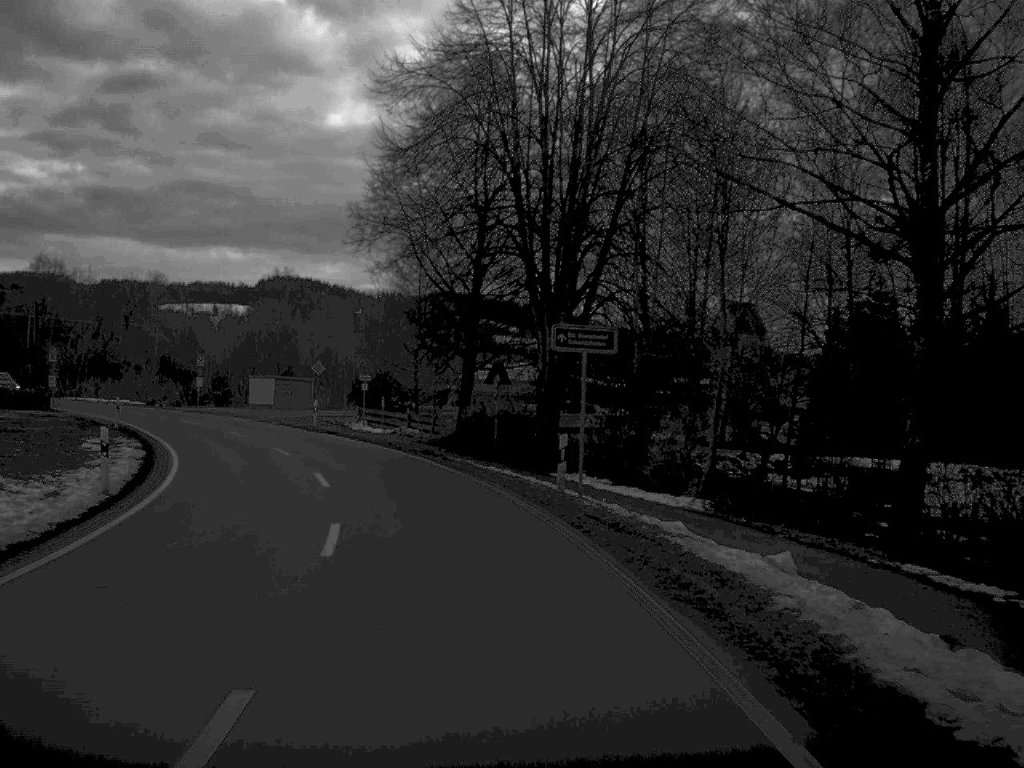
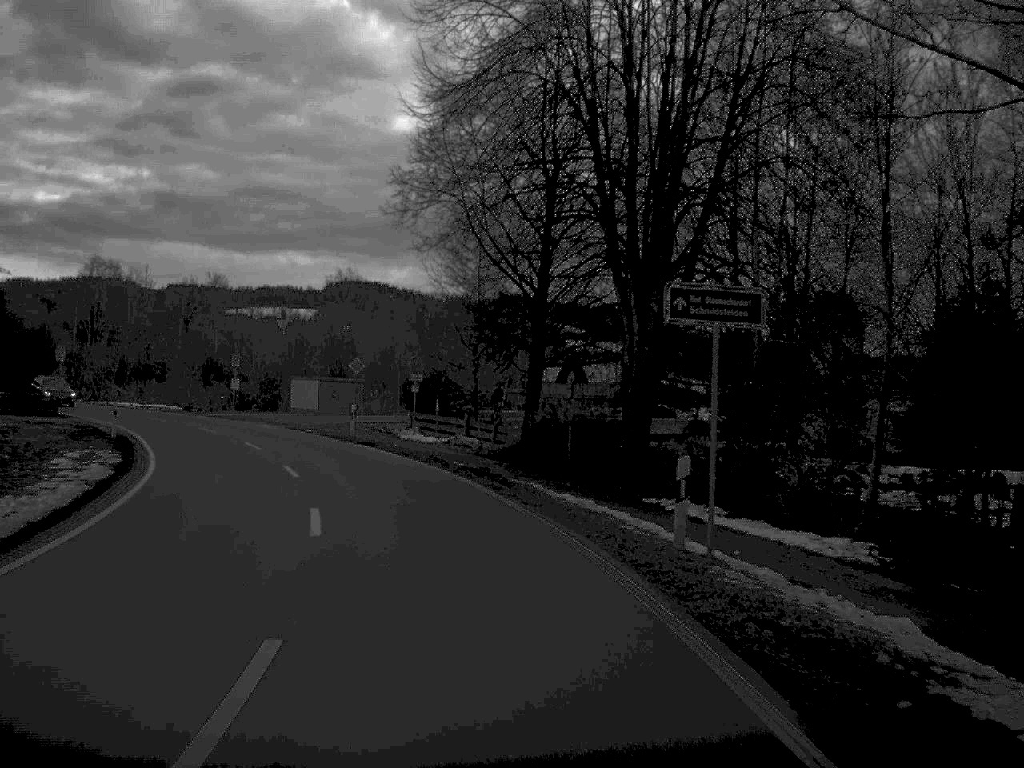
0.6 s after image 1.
(-0.2, +7.7) m; -3°
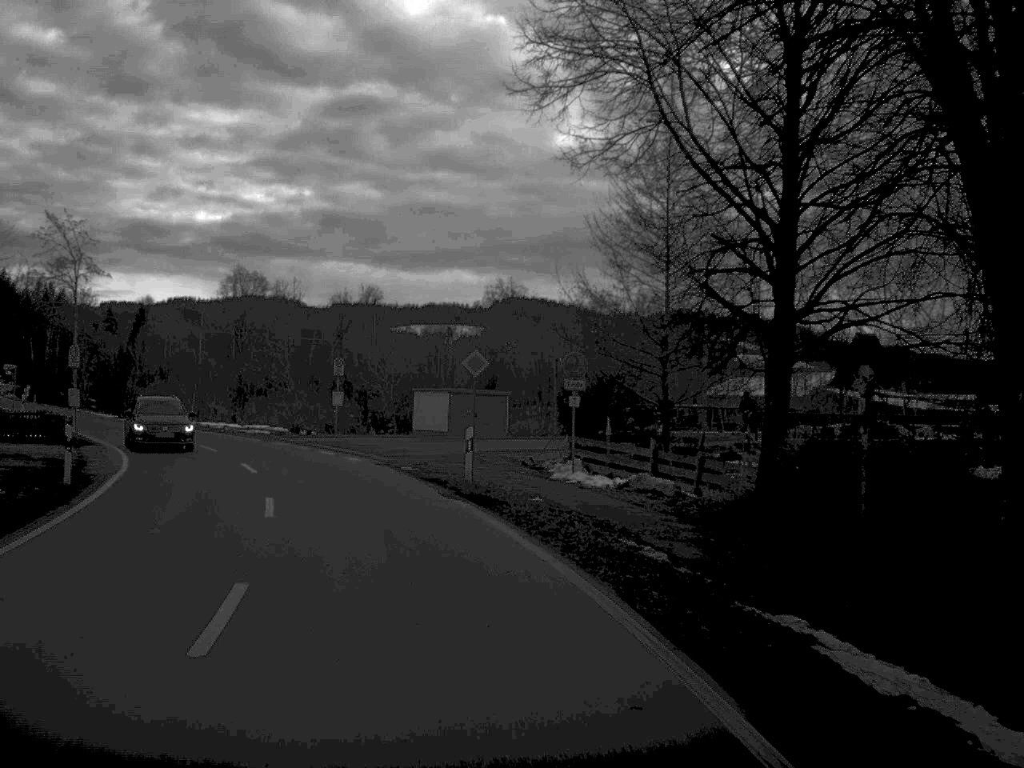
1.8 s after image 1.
(-1.0, +15.8) m; -8°
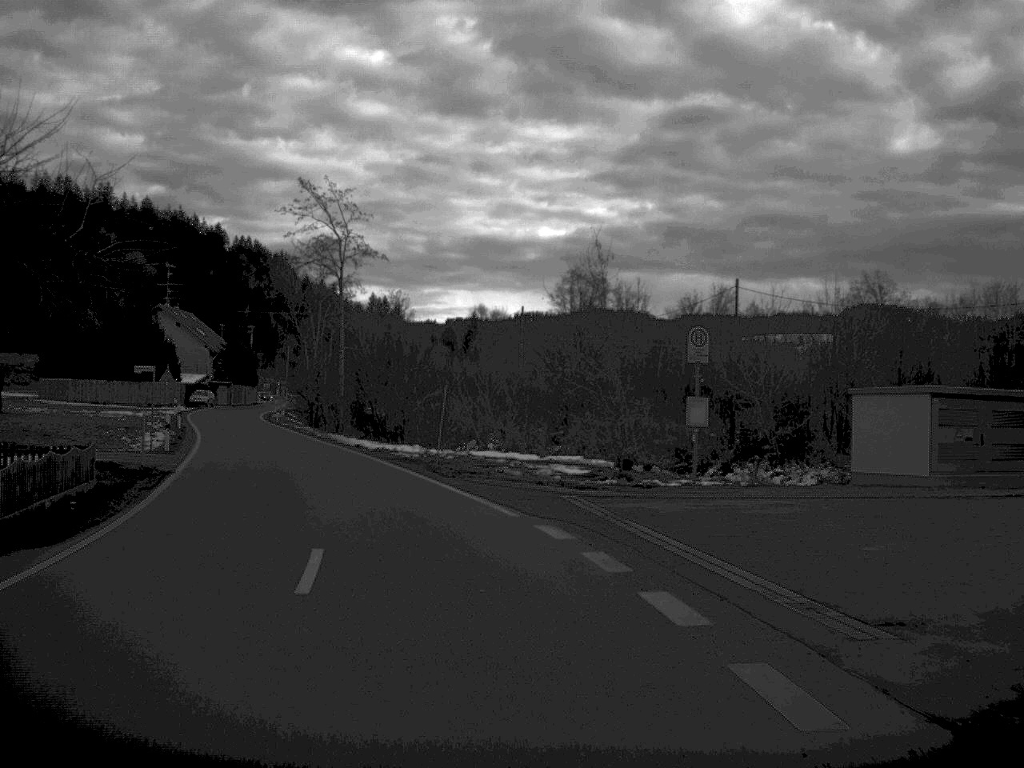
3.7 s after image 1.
(-3.4, +24.7) m; -16°
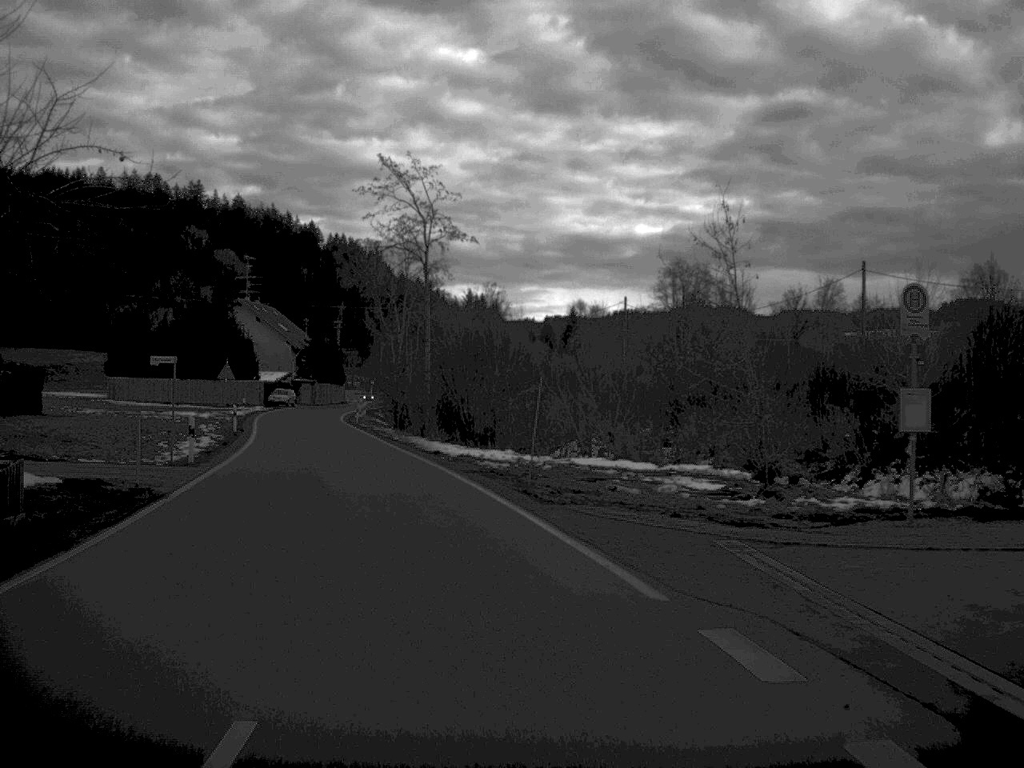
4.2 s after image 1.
(-0.3, +7.7) m; -4°
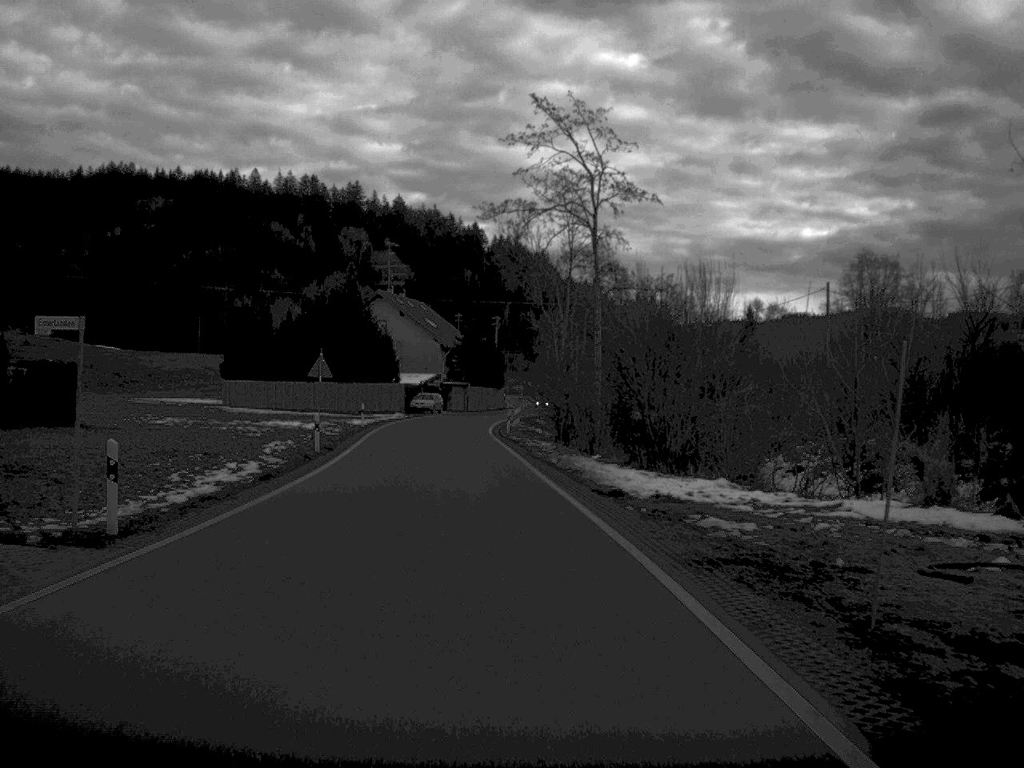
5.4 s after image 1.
(-1.1, +15.9) m; -7°
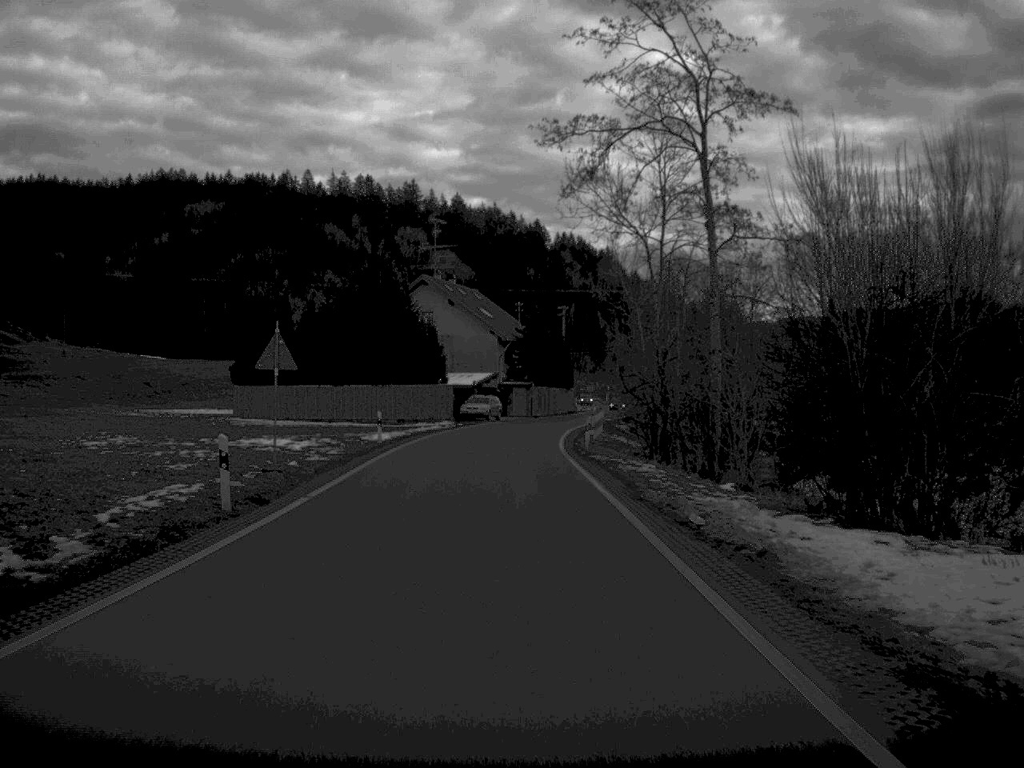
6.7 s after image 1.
(-0.5, +17.0) m; -3°
